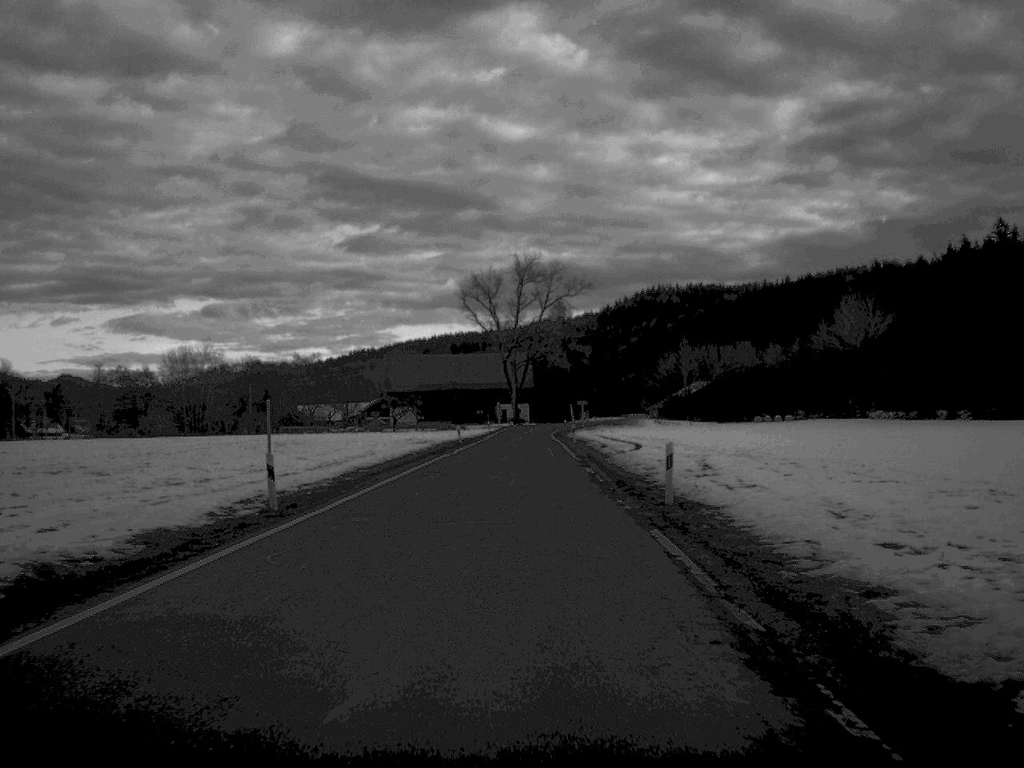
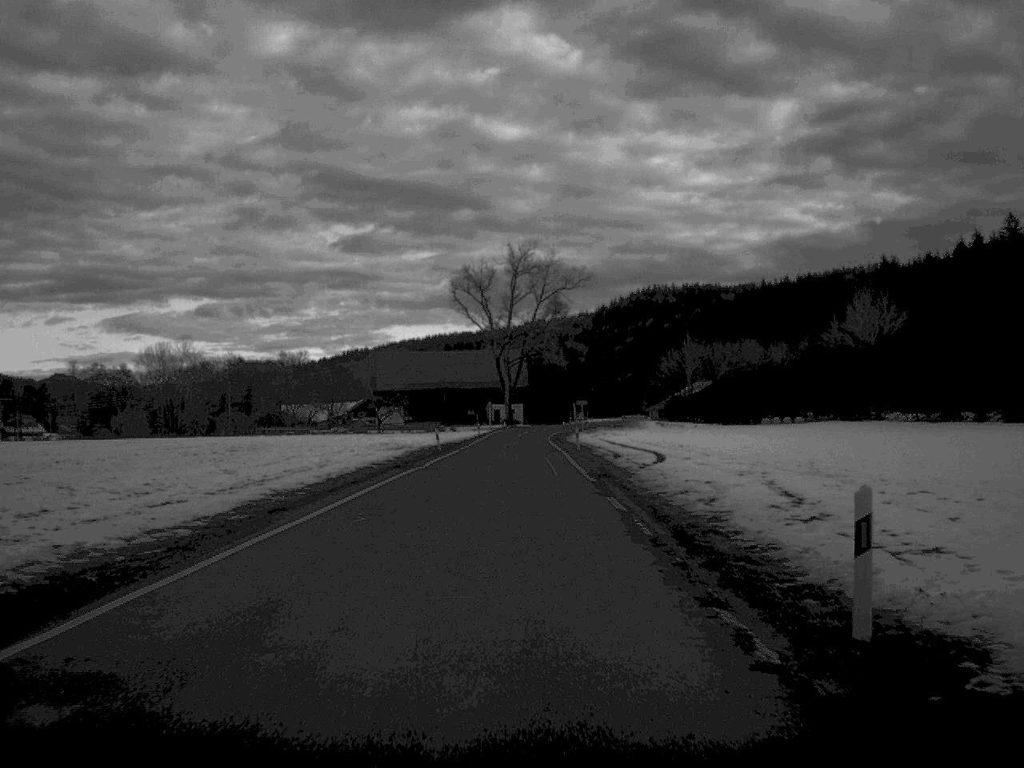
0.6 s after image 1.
(0.0, +12.8) m; 0°
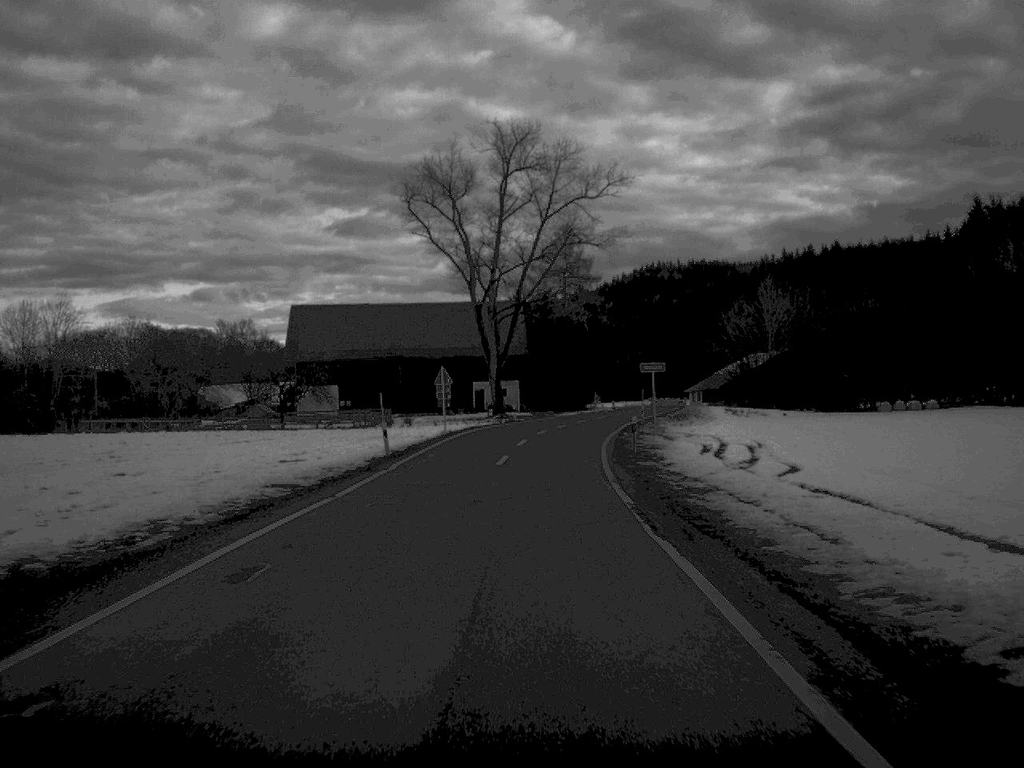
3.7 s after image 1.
(-0.1, +71.4) m; 0°
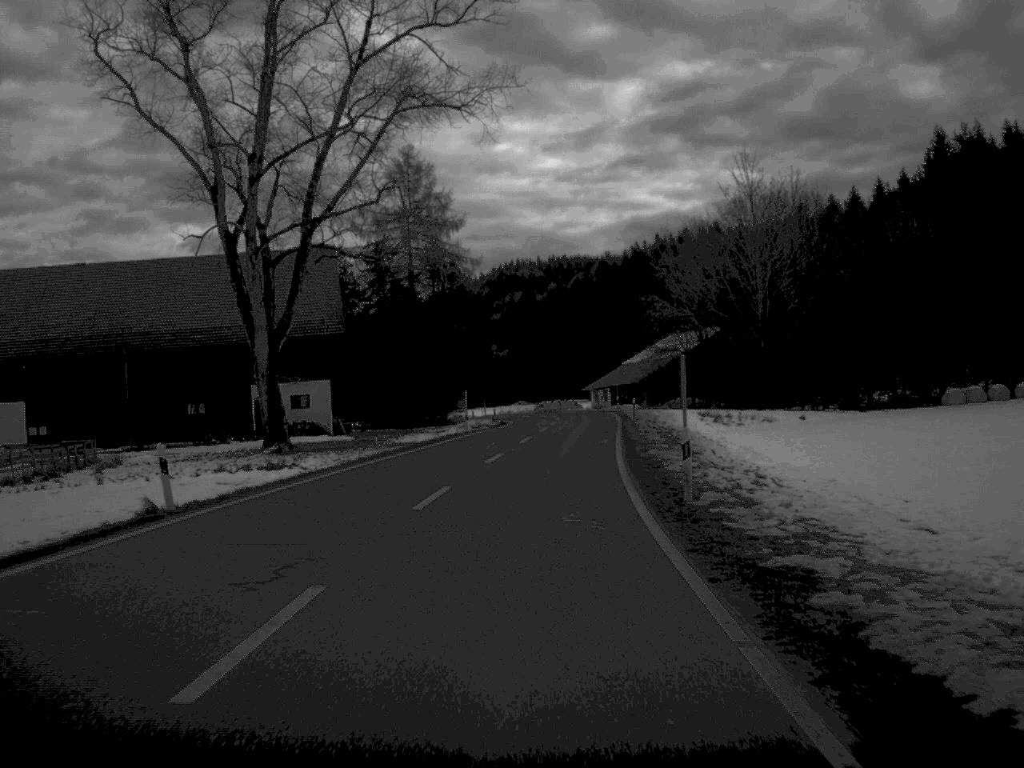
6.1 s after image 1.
(+2.7, +58.4) m; +6°
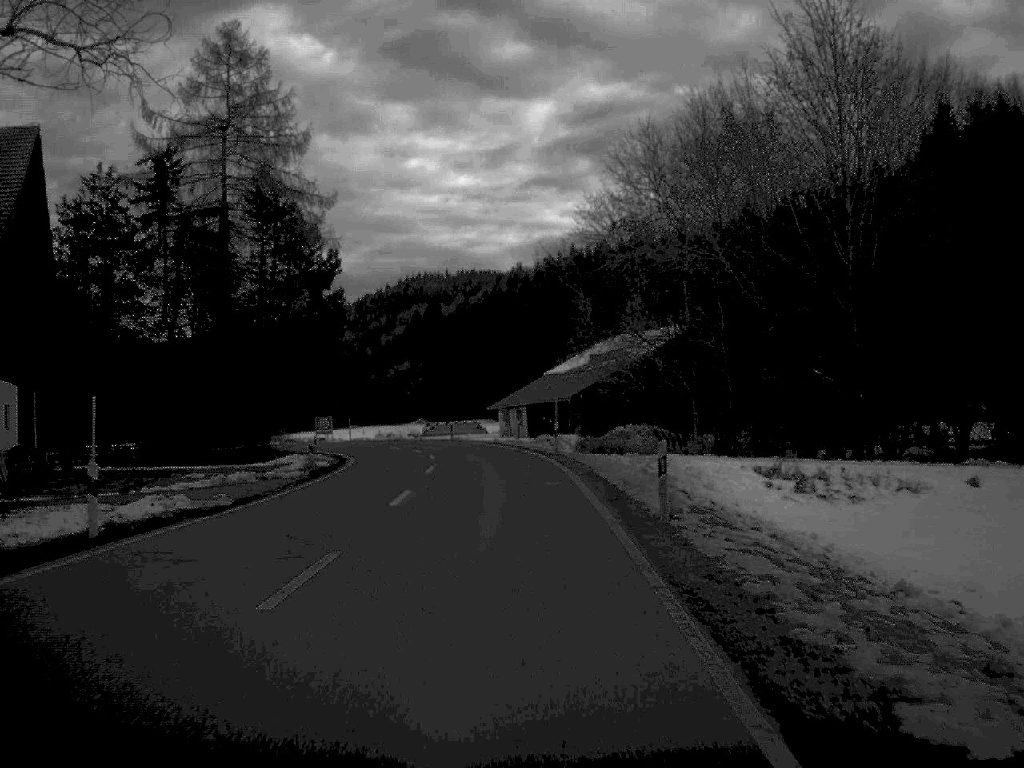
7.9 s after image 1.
(+1.7, +41.7) m; +4°
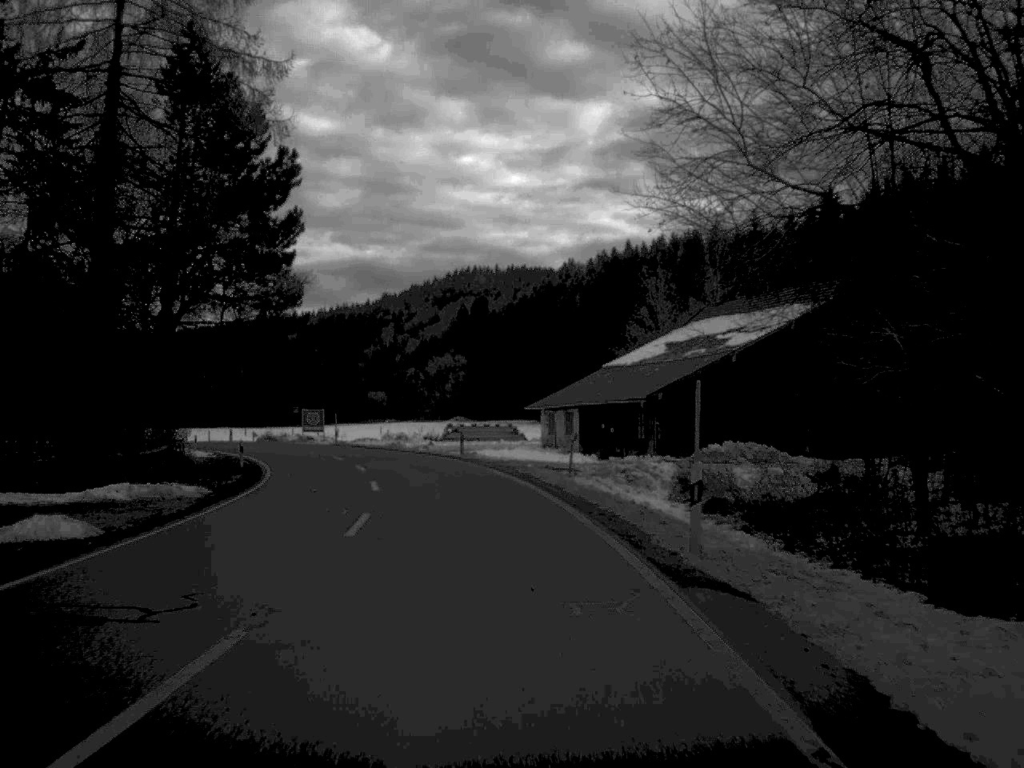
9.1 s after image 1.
(-0.4, +27.8) m; -2°
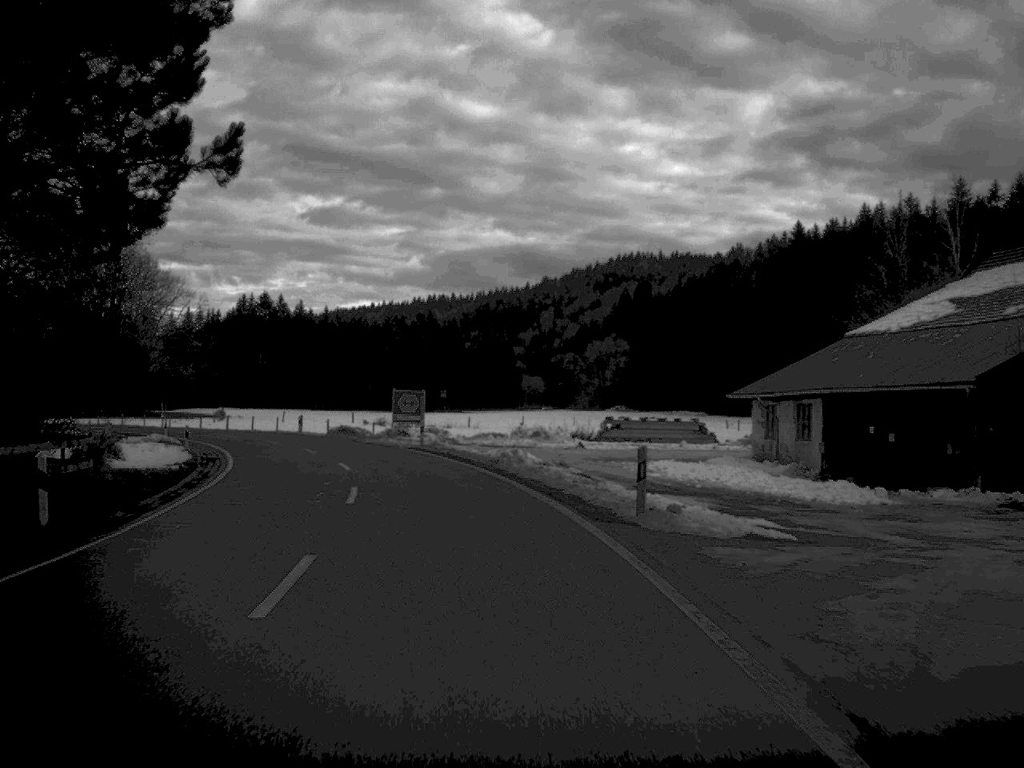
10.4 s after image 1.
(-1.7, +29.5) m; -7°
